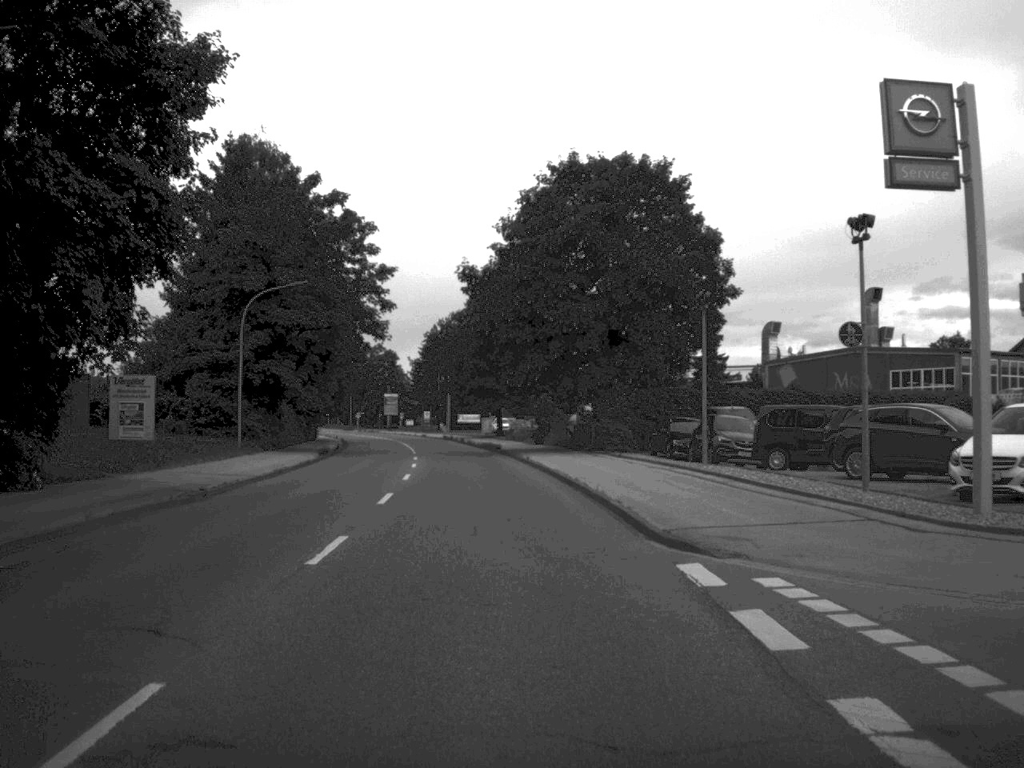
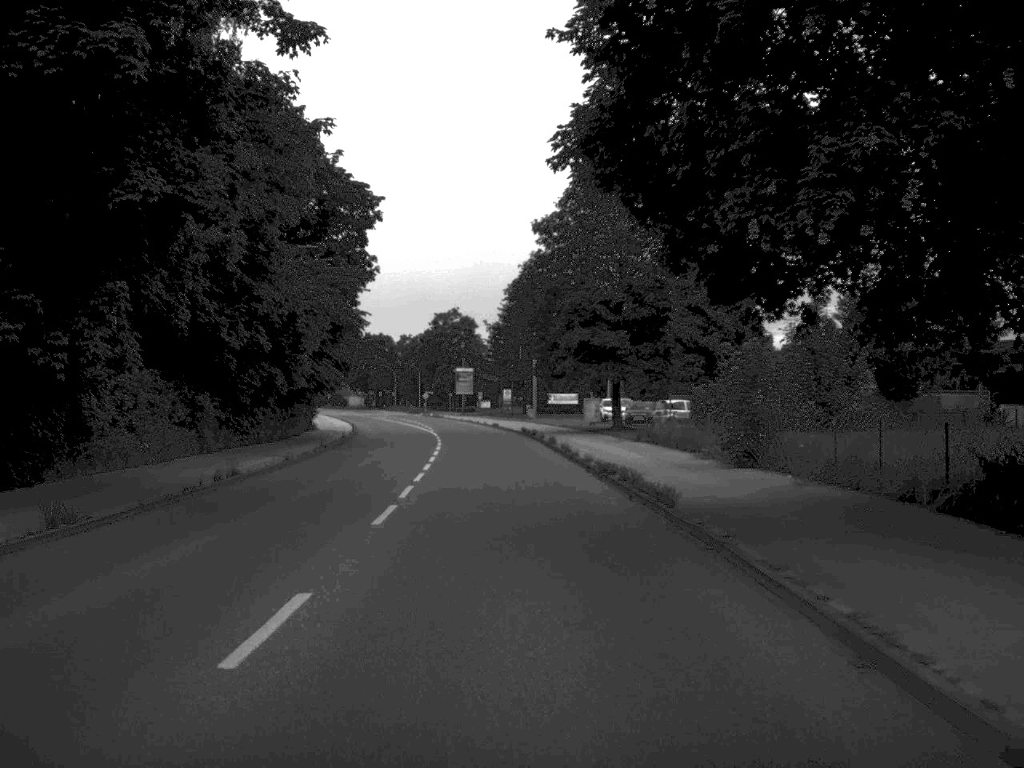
(-1.9, +41.0) m; -4°
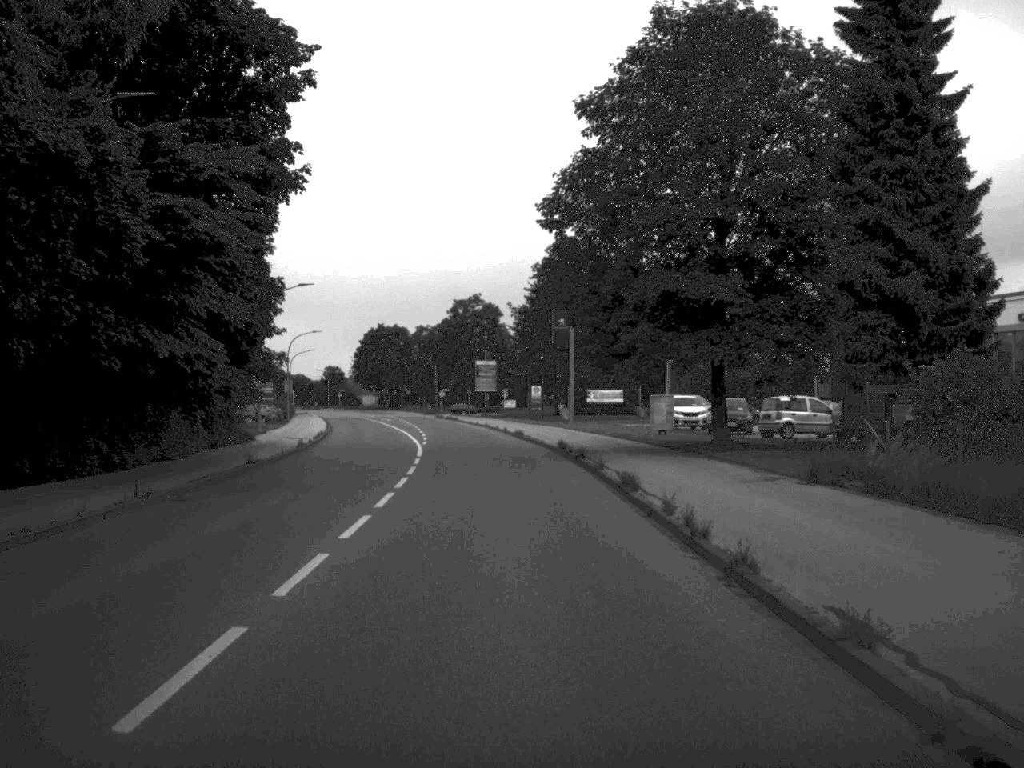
(-0.3, +23.7) m; -1°
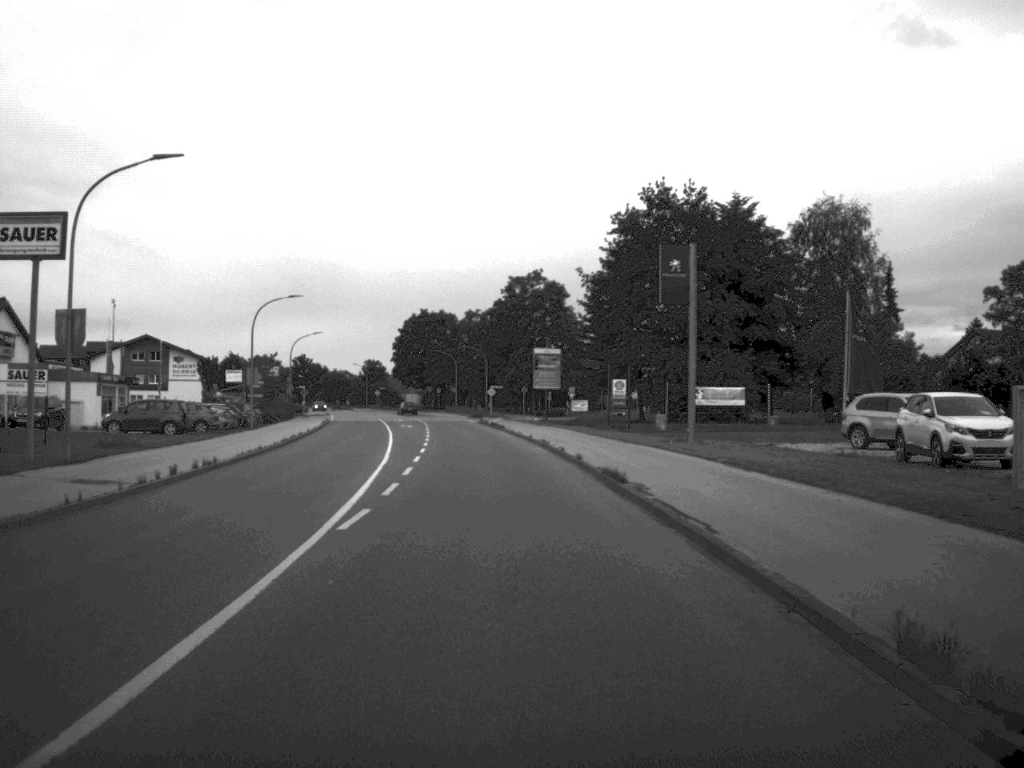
(-0.7, +31.9) m; -3°
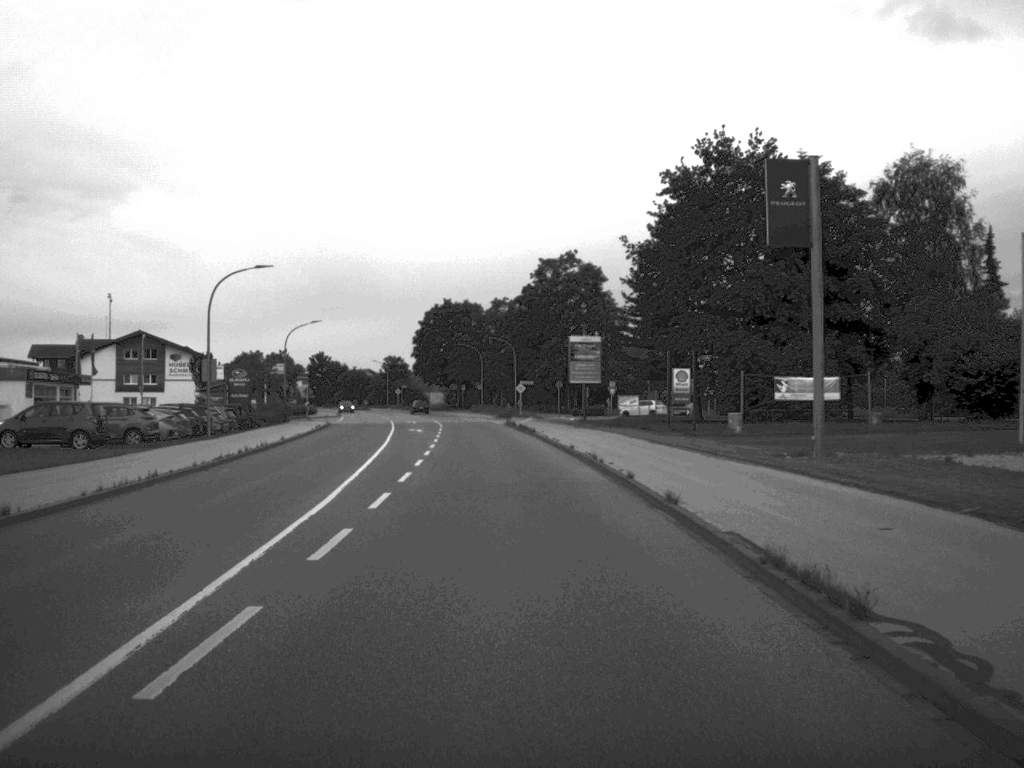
(-0.2, +15.0) m; -2°
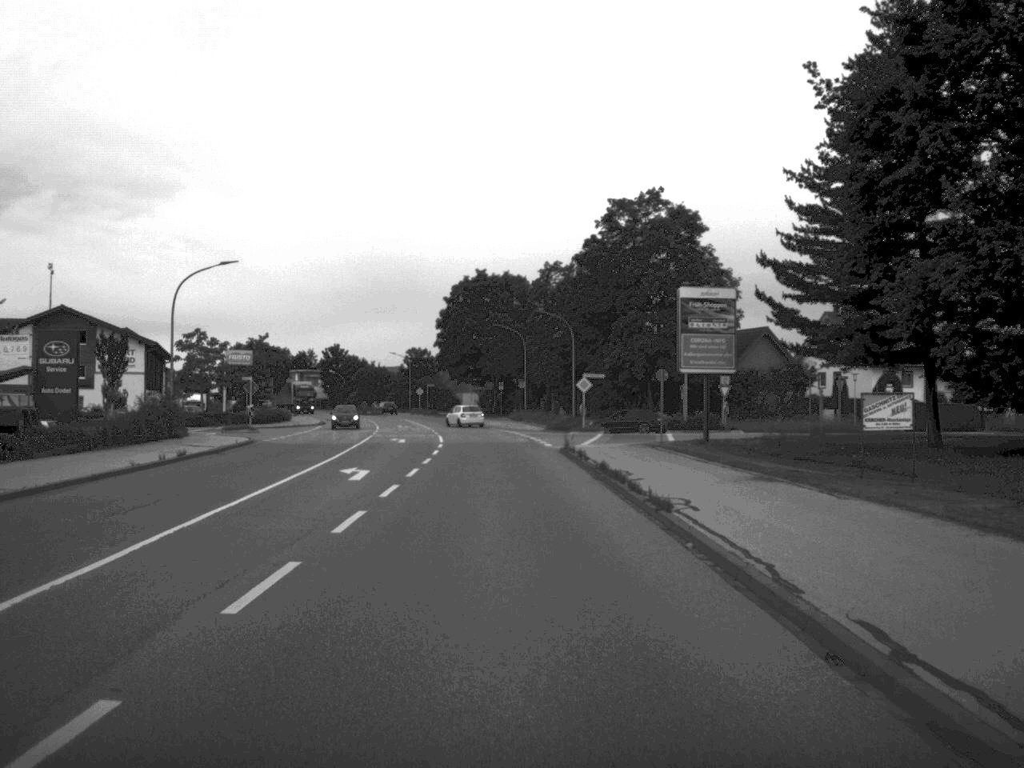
(-0.8, +38.6) m; -2°
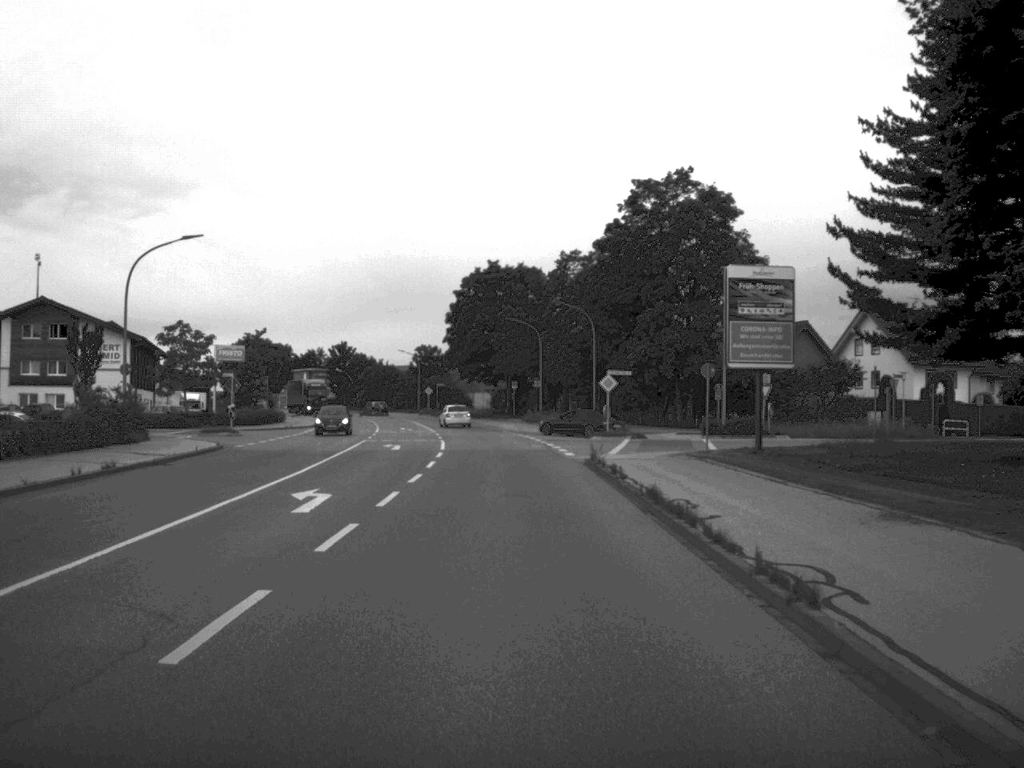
(0.0, +7.8) m; -1°
